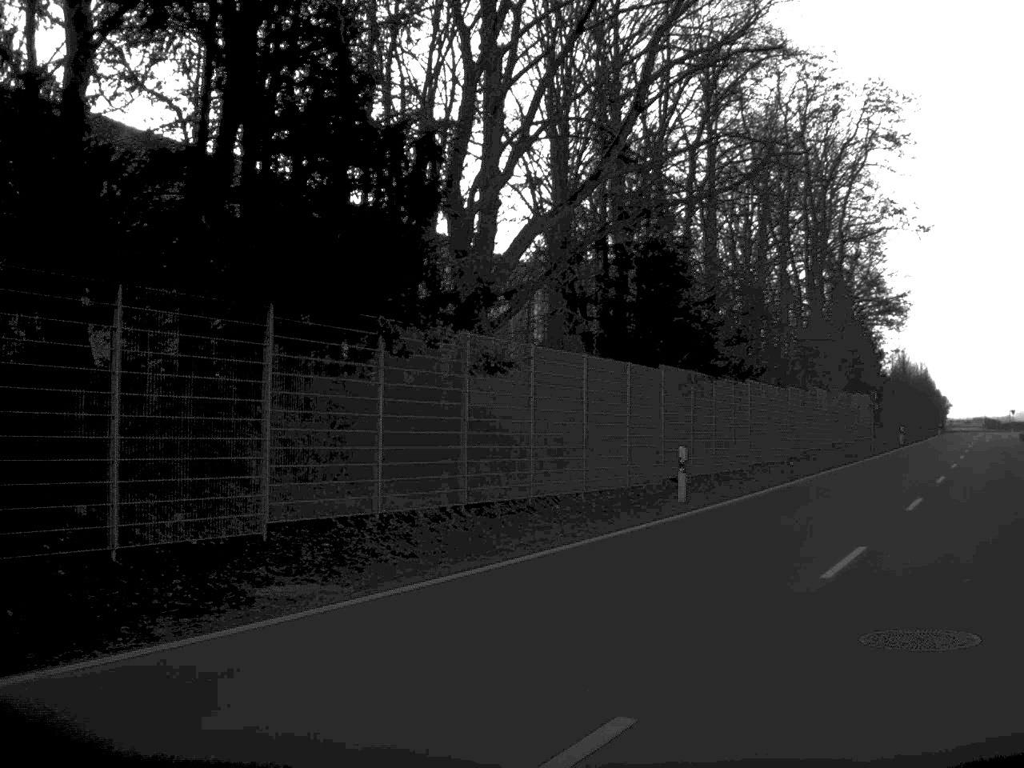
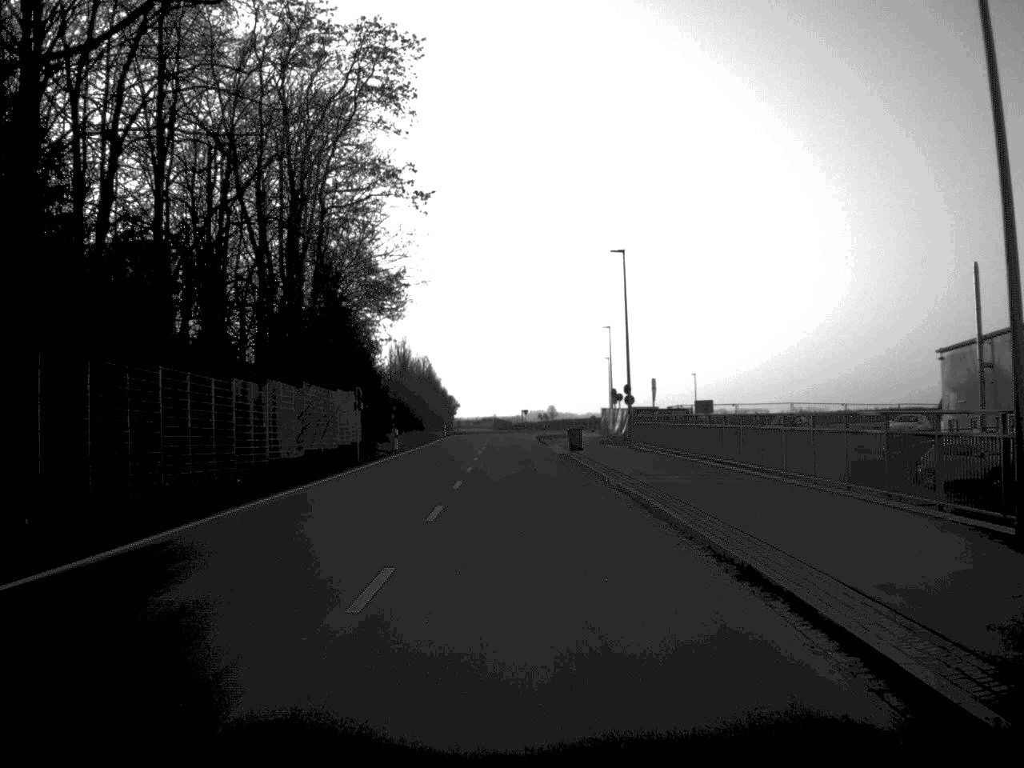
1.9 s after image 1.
(+3.1, +10.6) m; +22°
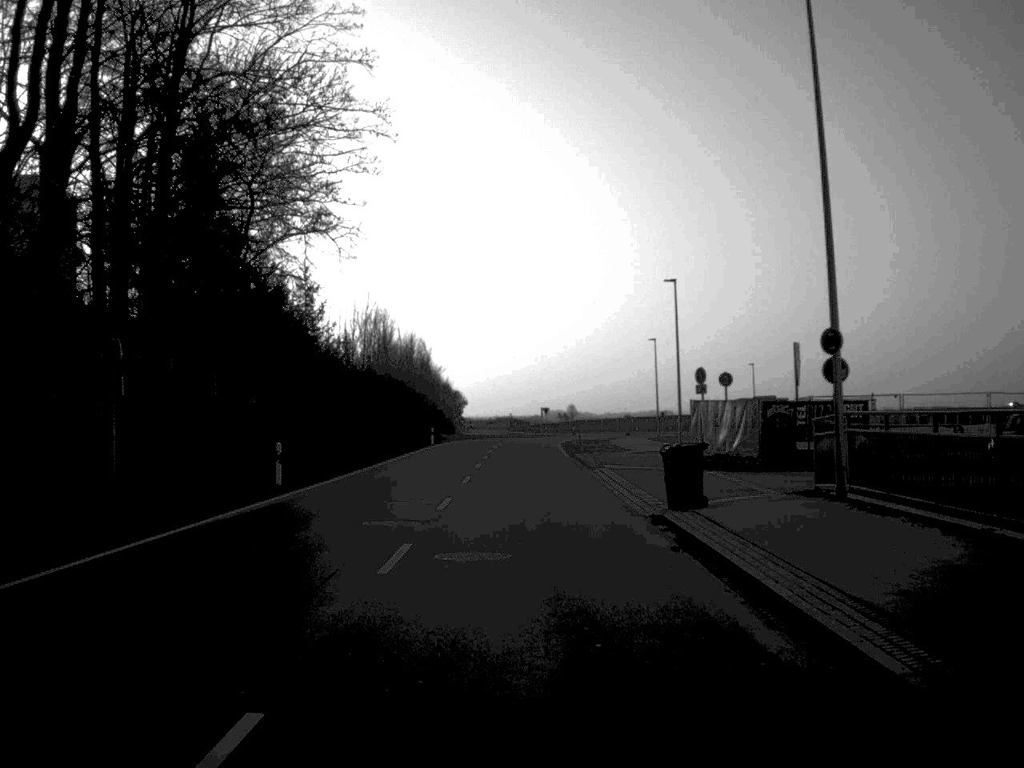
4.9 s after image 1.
(-0.2, +33.3) m; -1°
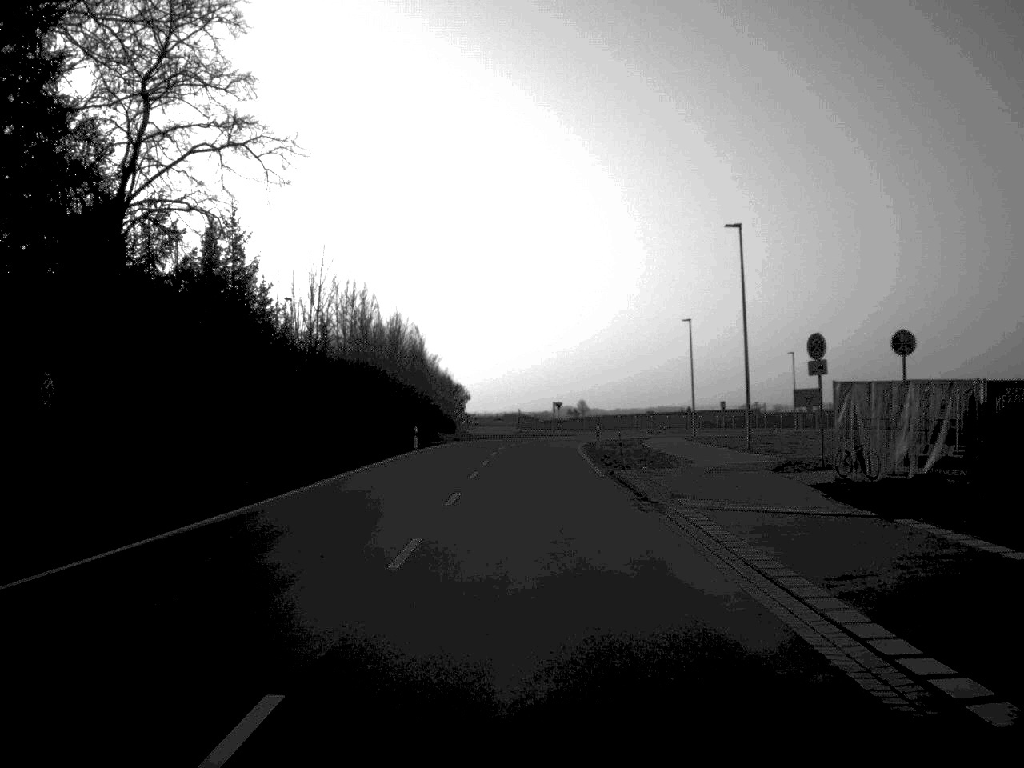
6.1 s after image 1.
(0.0, +17.7) m; 0°
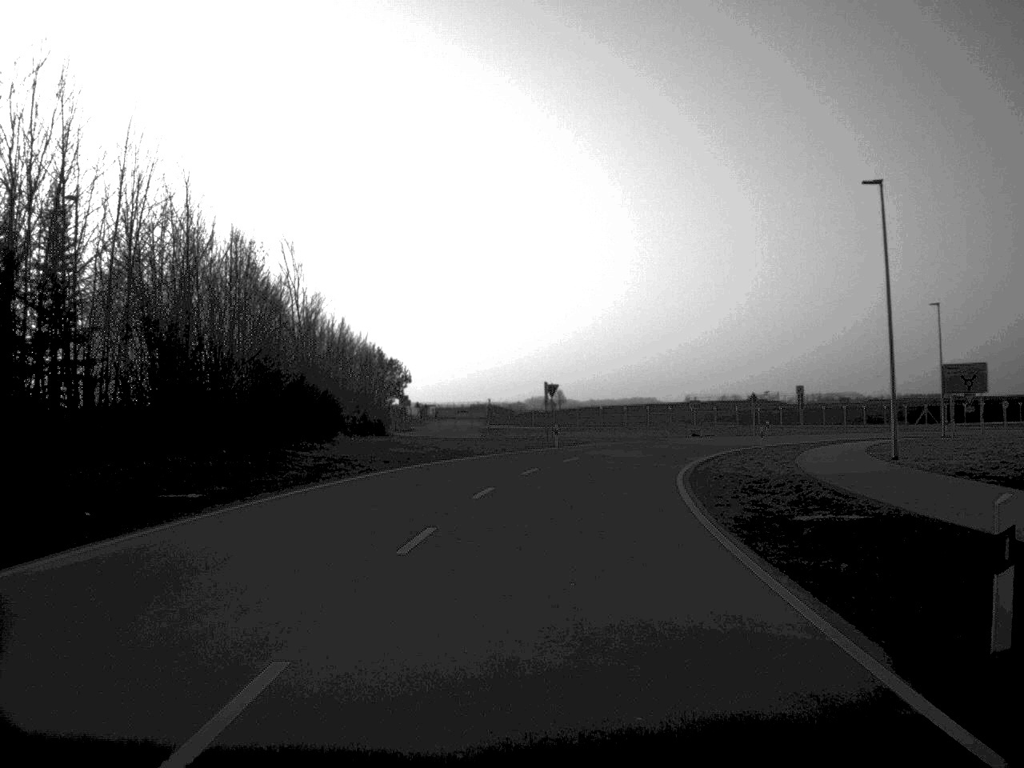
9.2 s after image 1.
(+0.3, +52.9) m; +1°
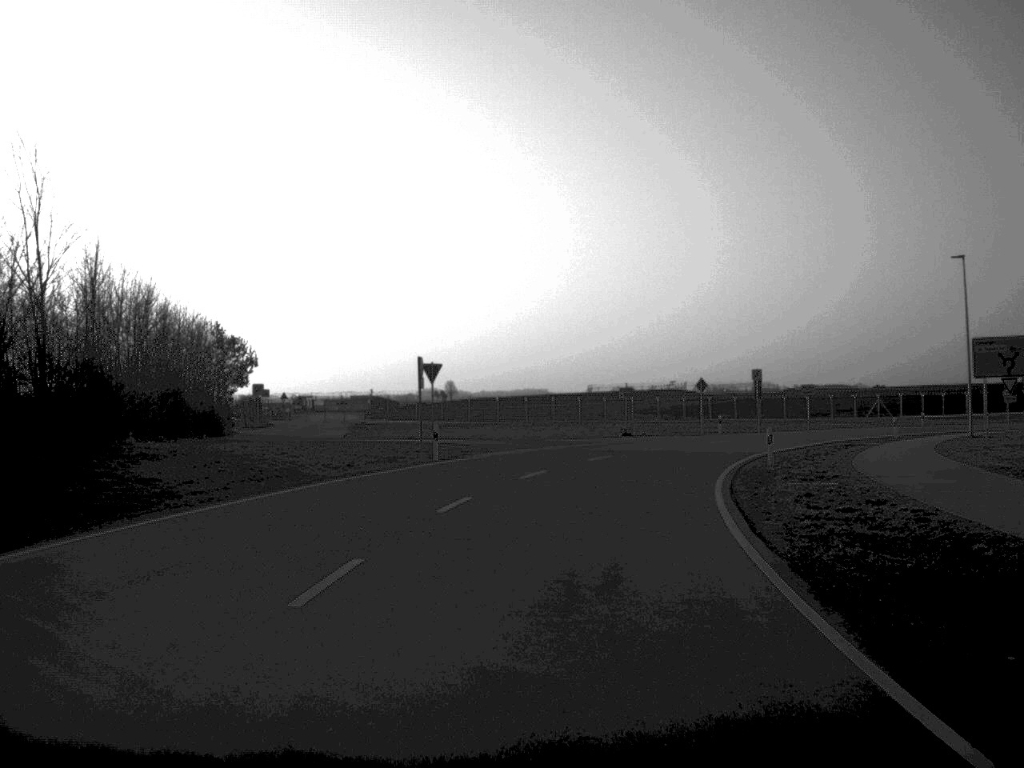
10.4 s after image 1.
(+0.8, +21.9) m; +5°
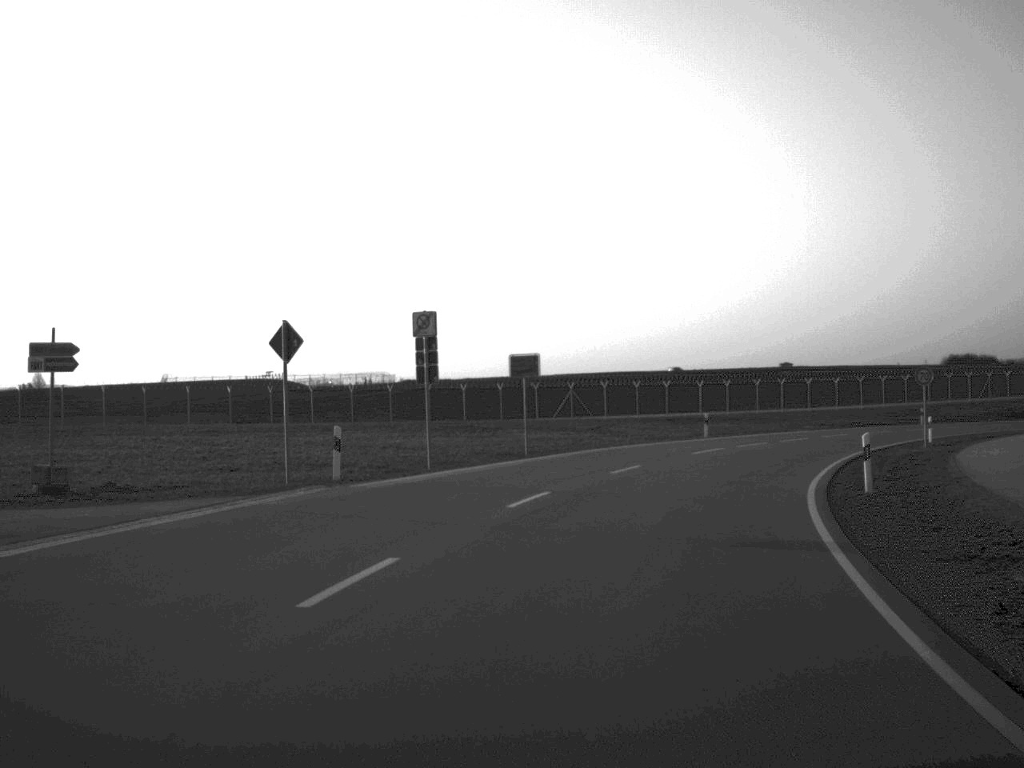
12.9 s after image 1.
(+6.1, +43.7) m; +18°
